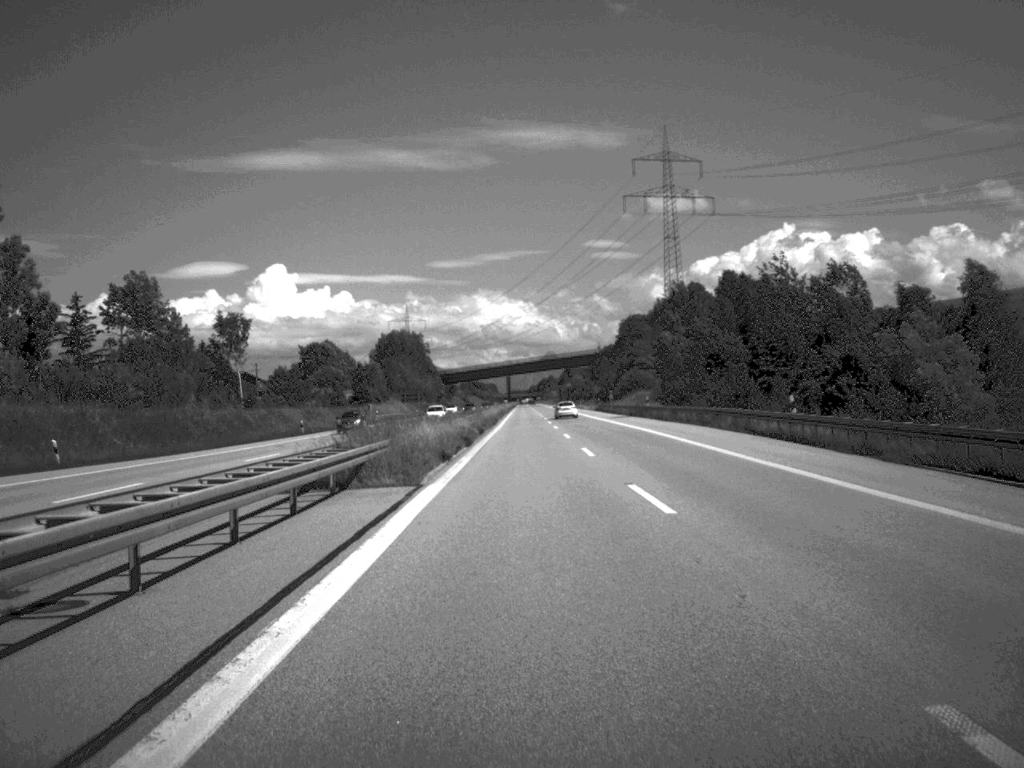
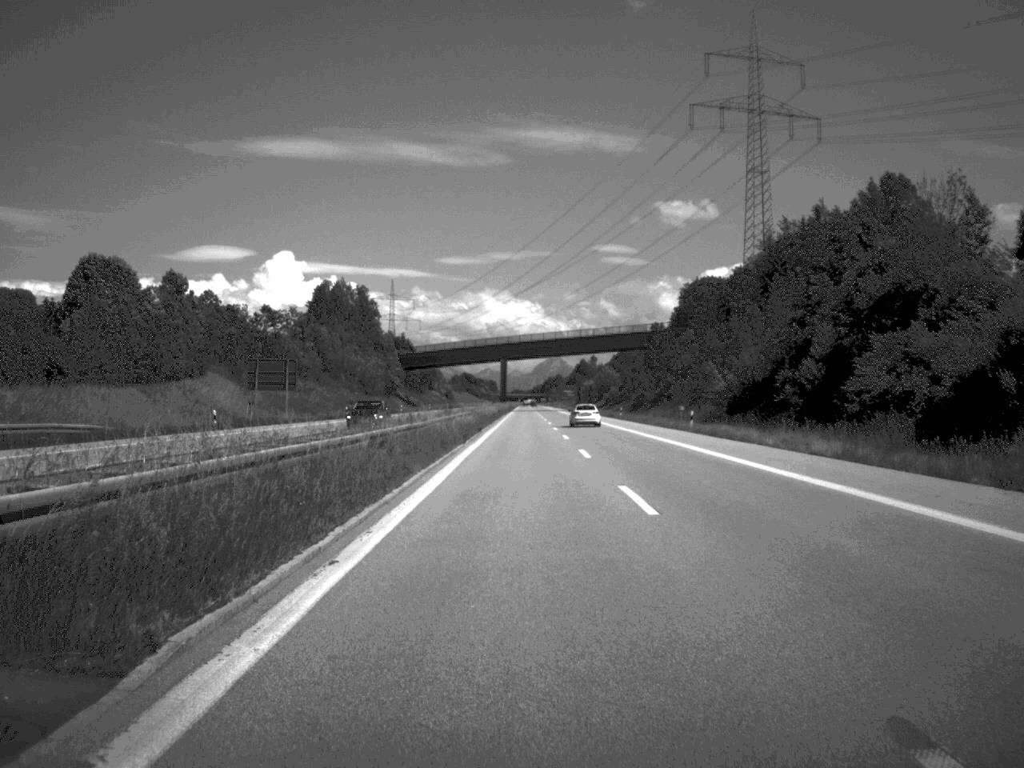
(-0.3, +123.8) m; 0°
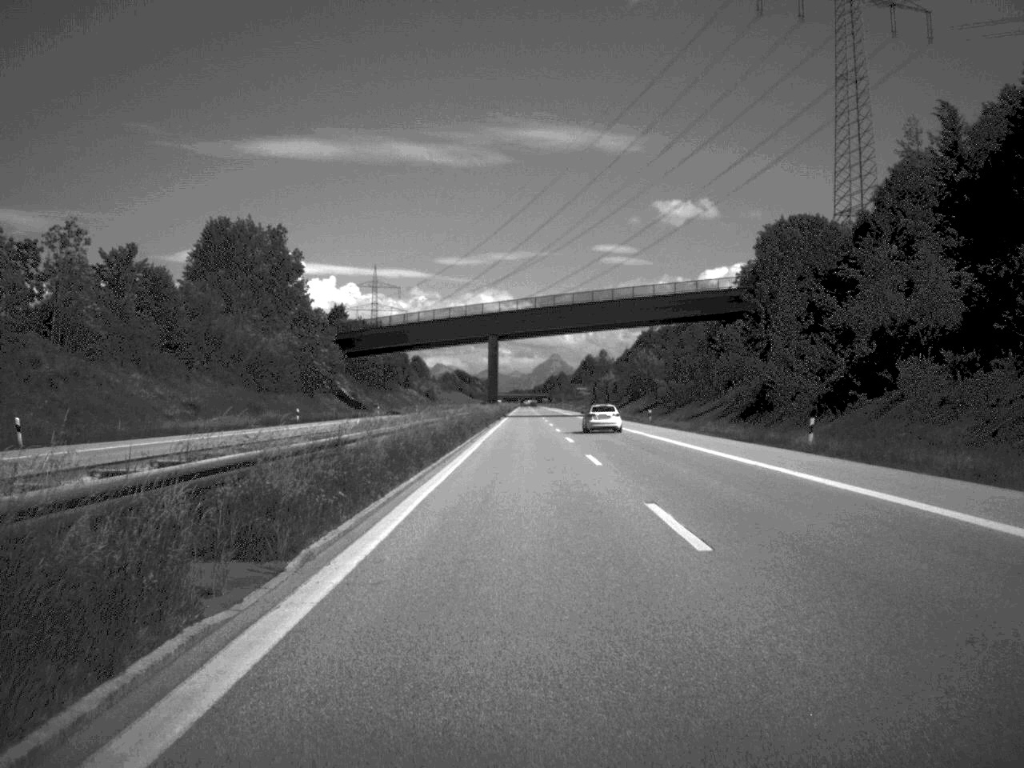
(-0.2, +75.0) m; 0°
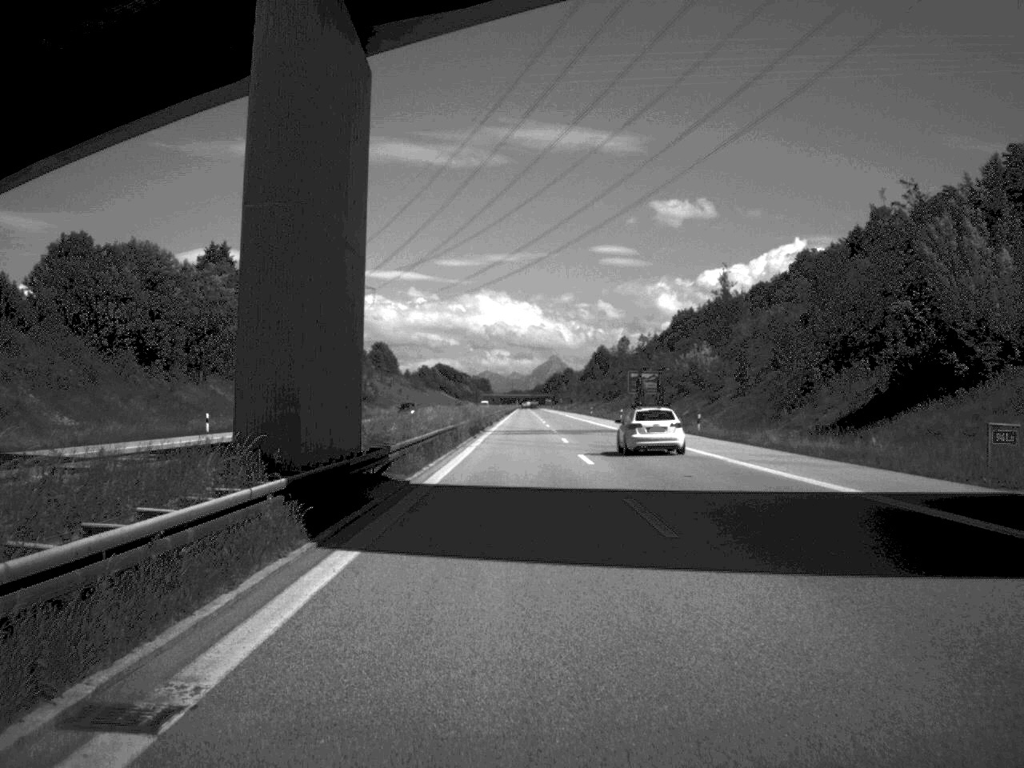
(-0.3, +122.5) m; 0°
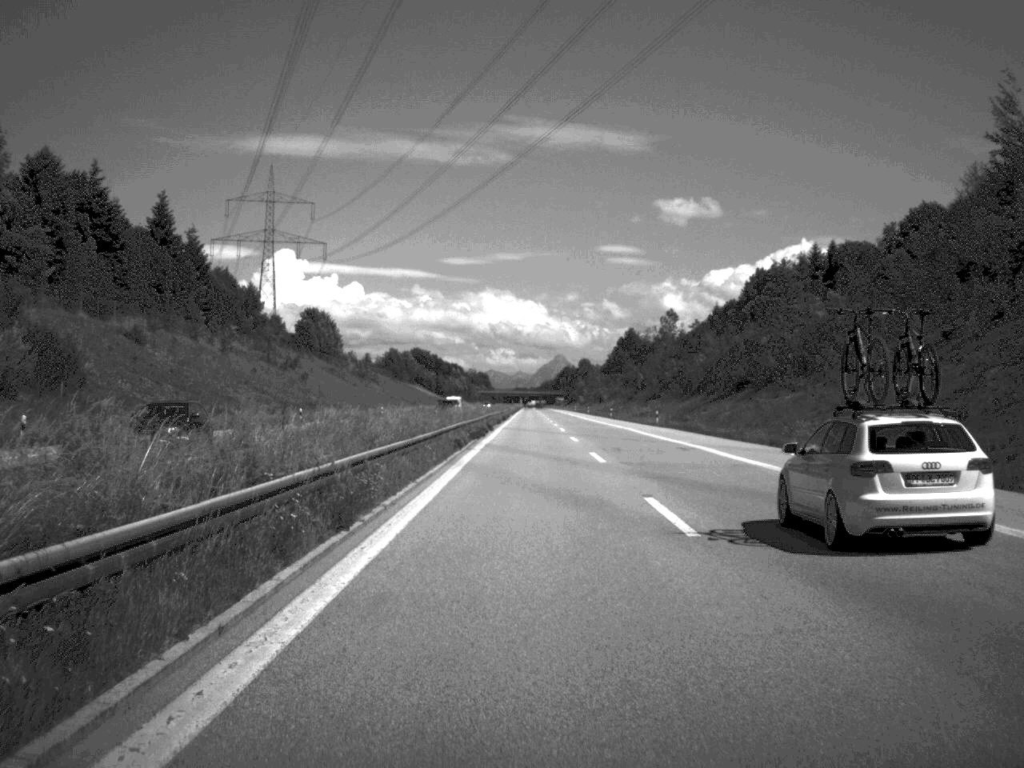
(-0.6, +123.6) m; 0°
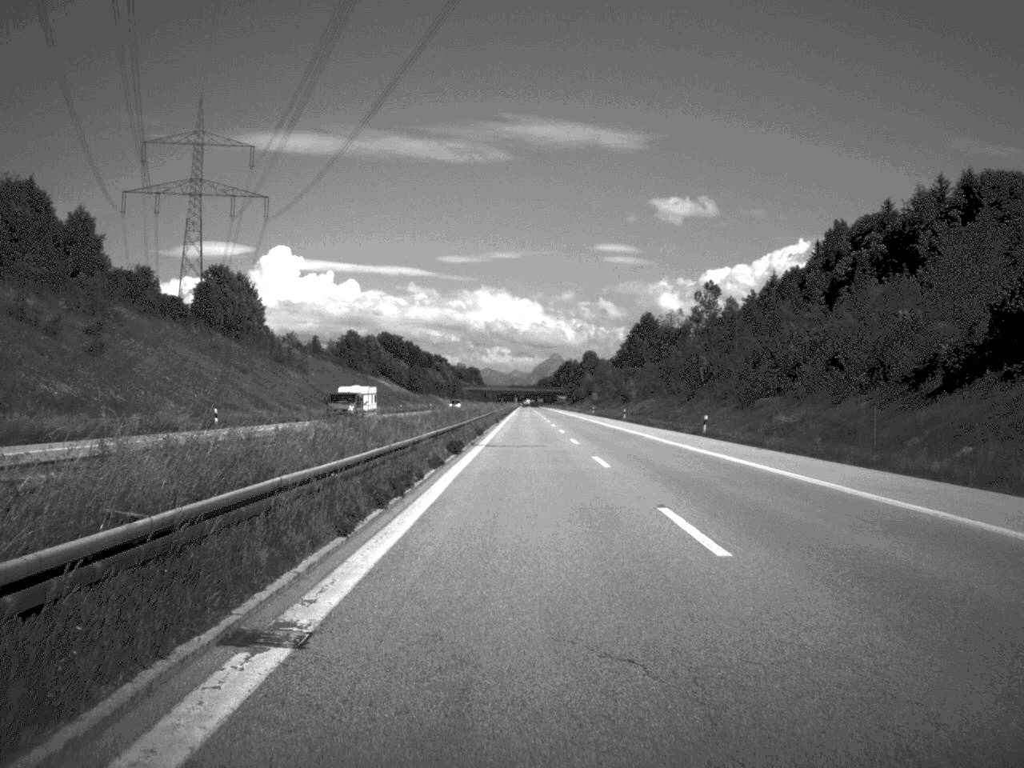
(+0.1, +72.4) m; 0°
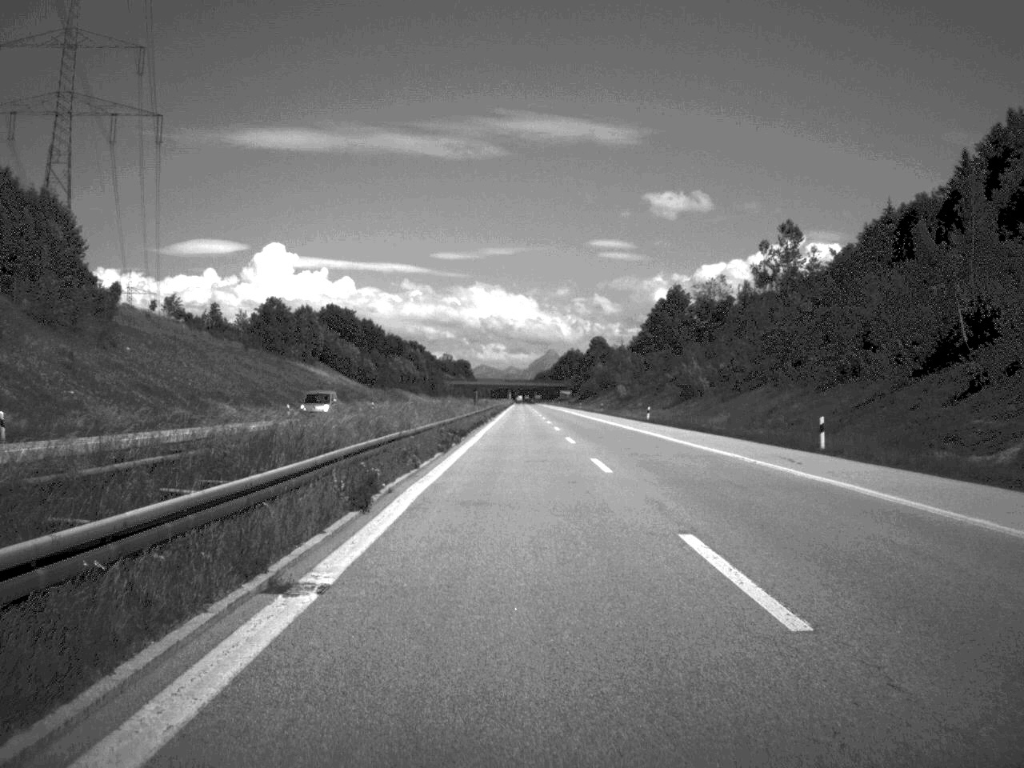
(0.0, +75.3) m; 0°
